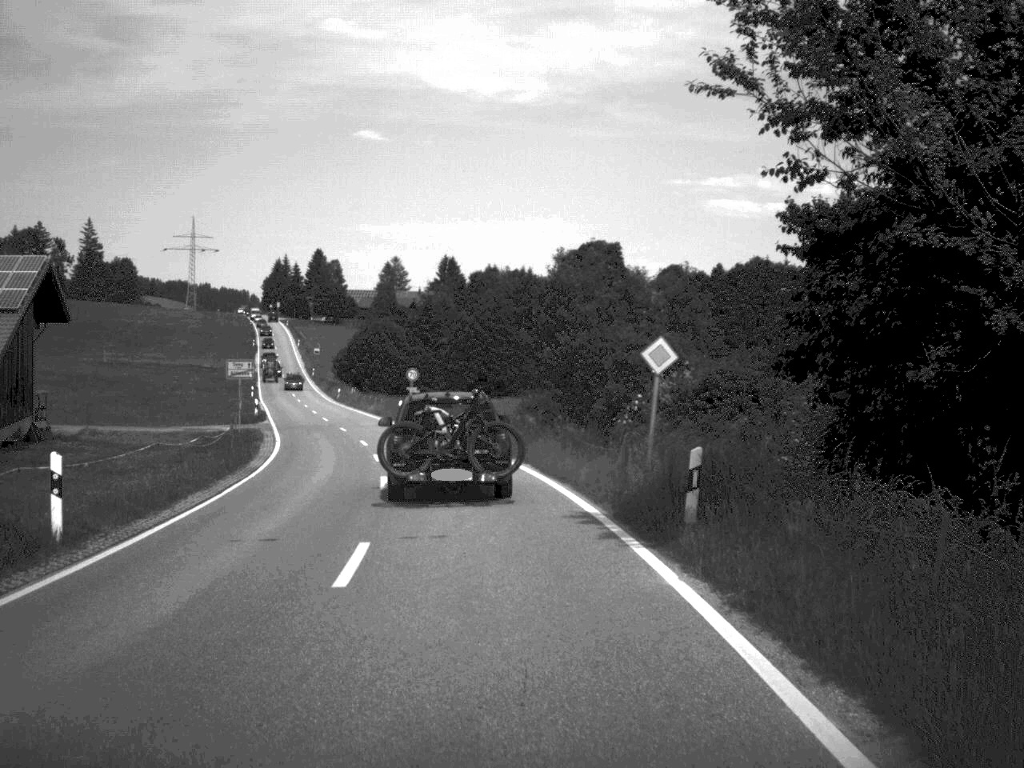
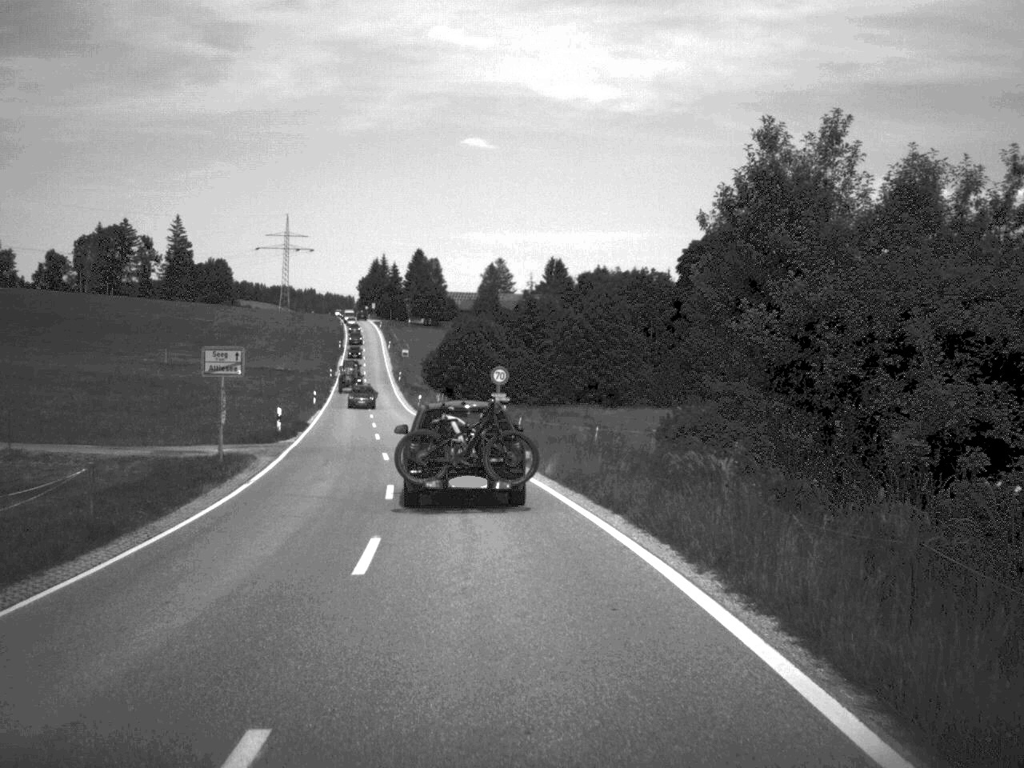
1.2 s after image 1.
(-0.8, +17.5) m; -5°
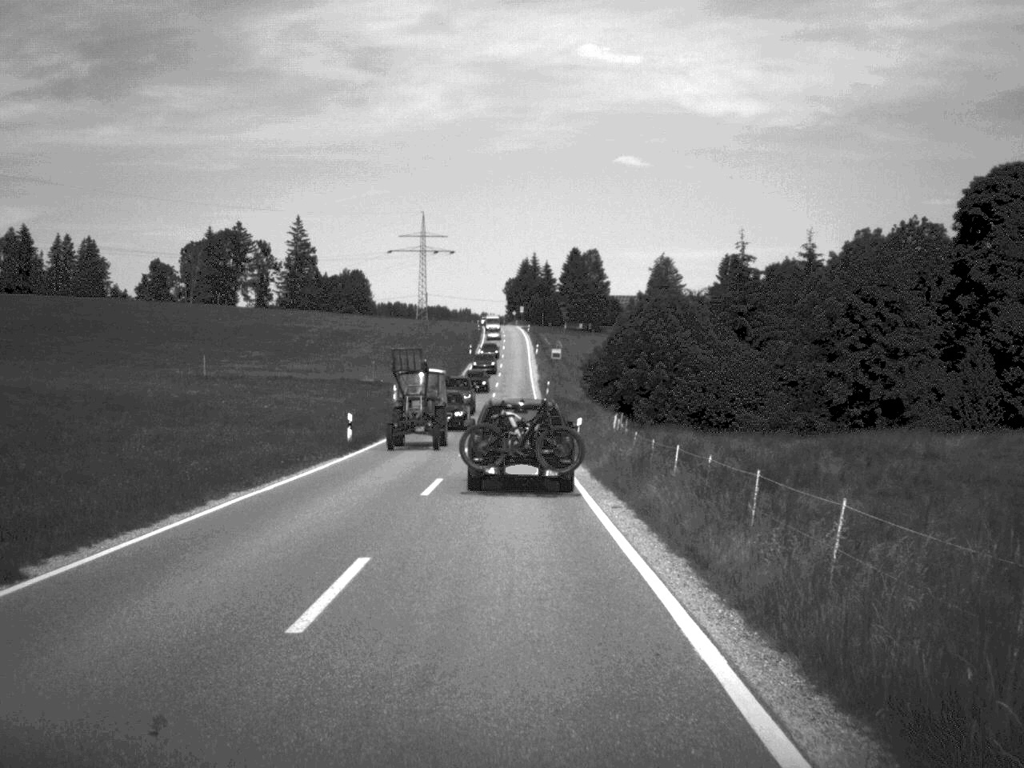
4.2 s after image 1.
(-3.5, +44.6) m; -7°
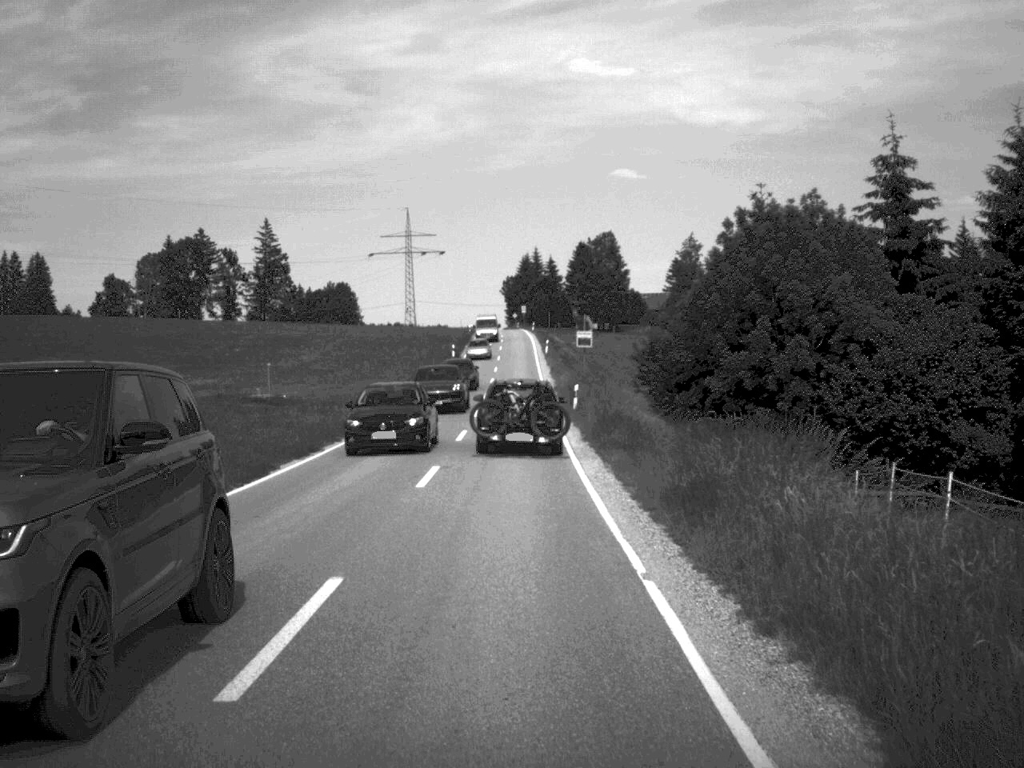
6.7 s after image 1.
(-0.2, +37.9) m; 0°
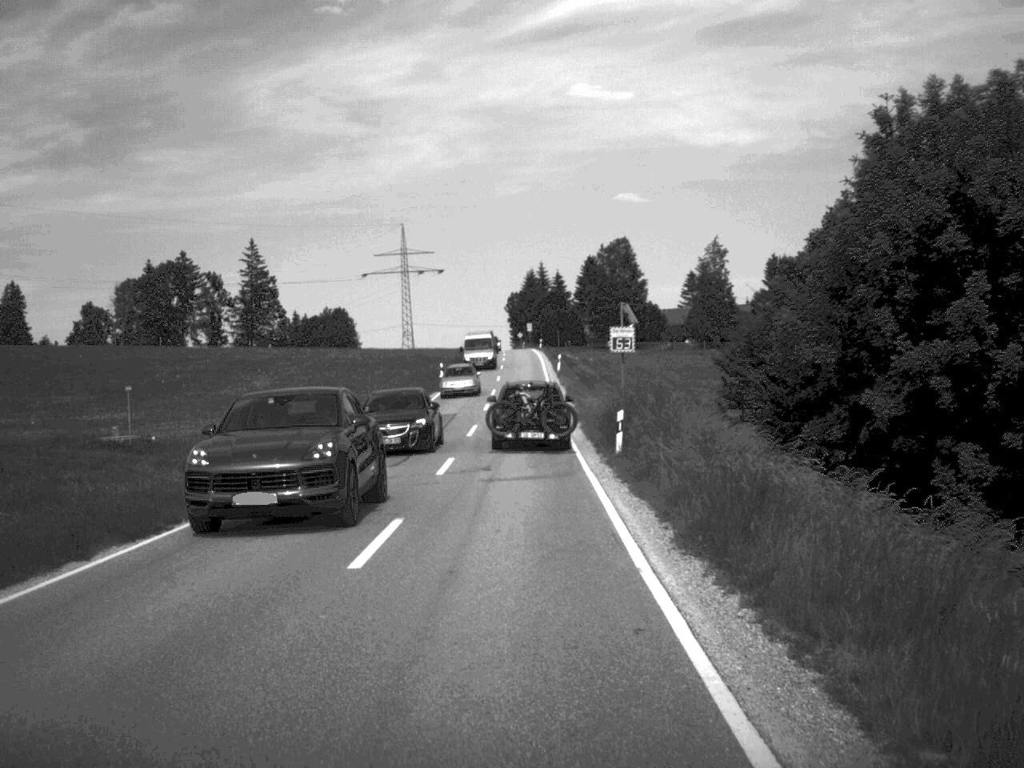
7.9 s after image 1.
(0.0, +19.1) m; 0°
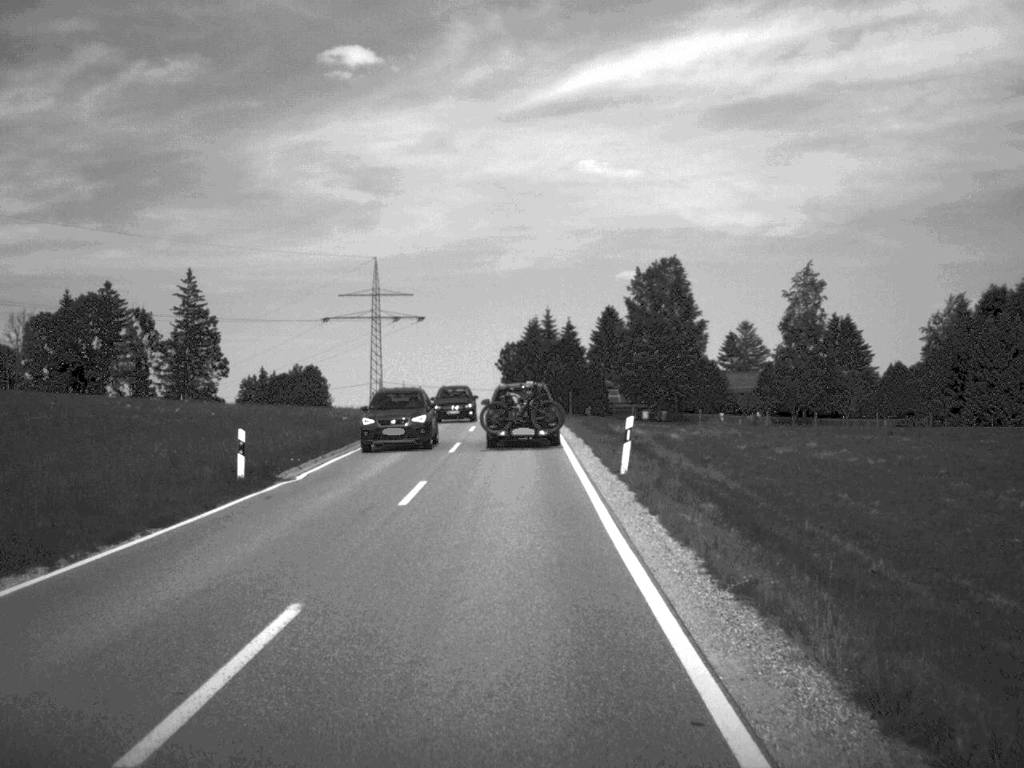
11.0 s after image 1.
(+0.1, +51.7) m; 0°
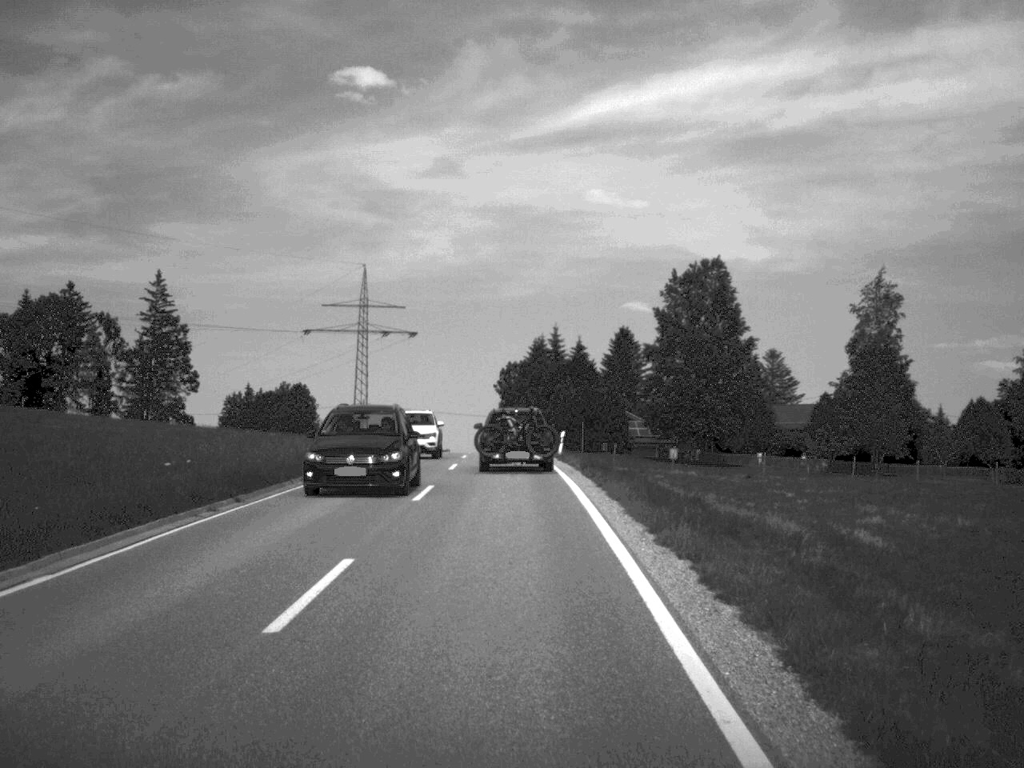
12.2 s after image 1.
(0.0, +21.2) m; 0°
